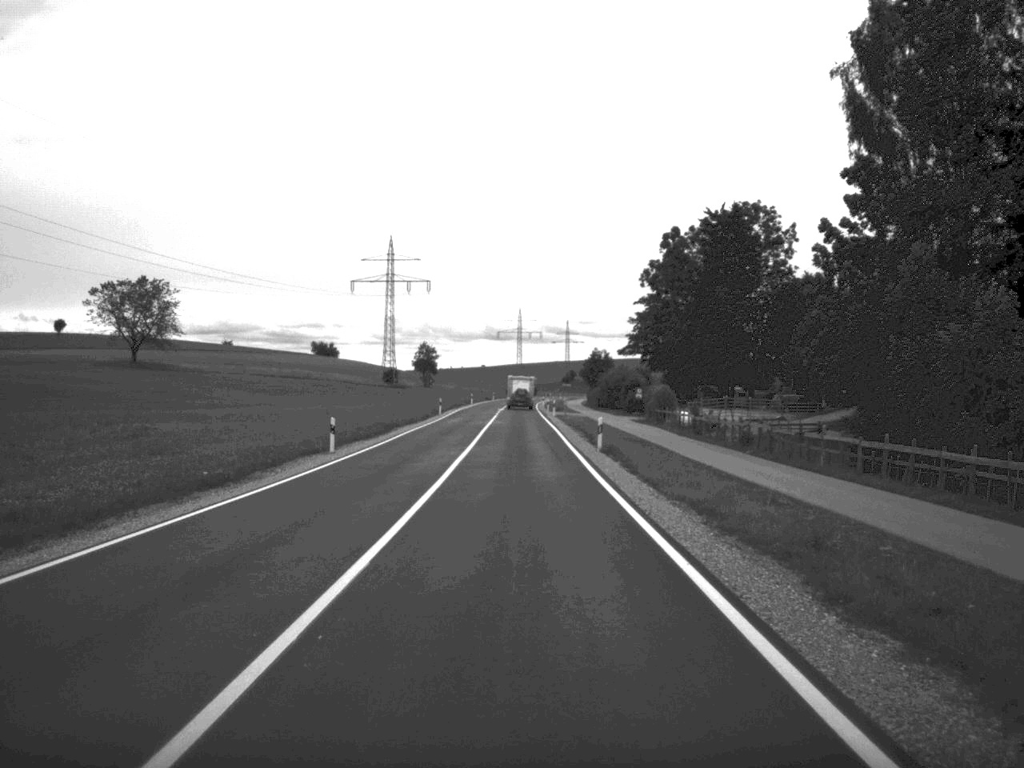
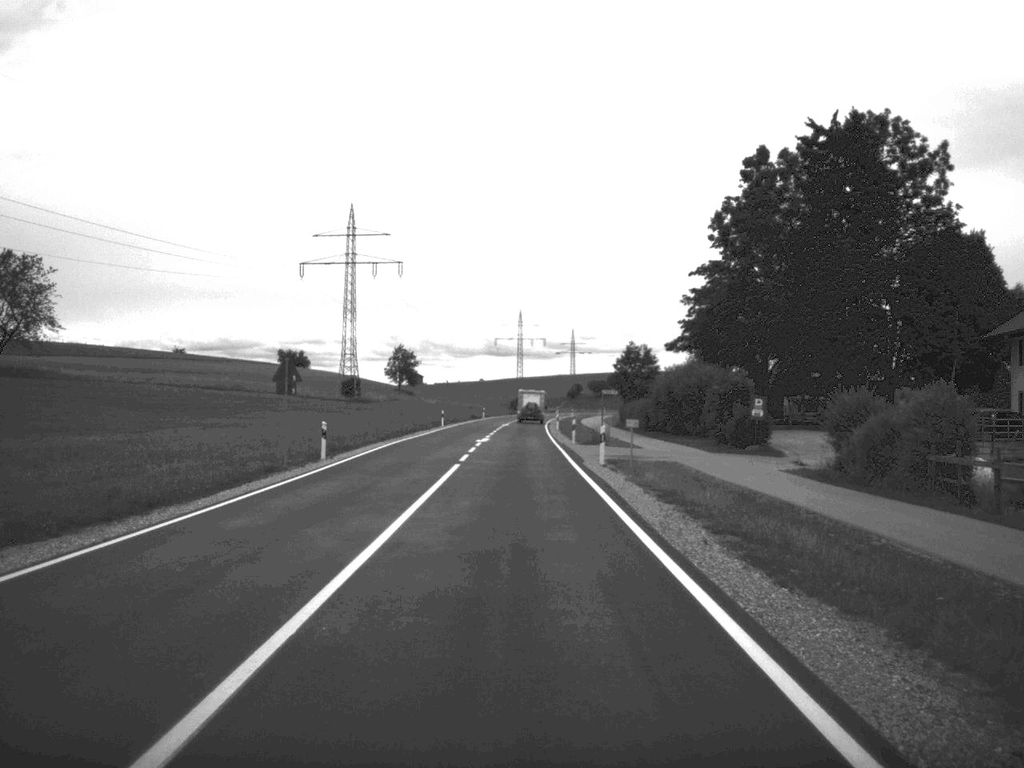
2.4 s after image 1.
(-0.1, +50.6) m; 0°
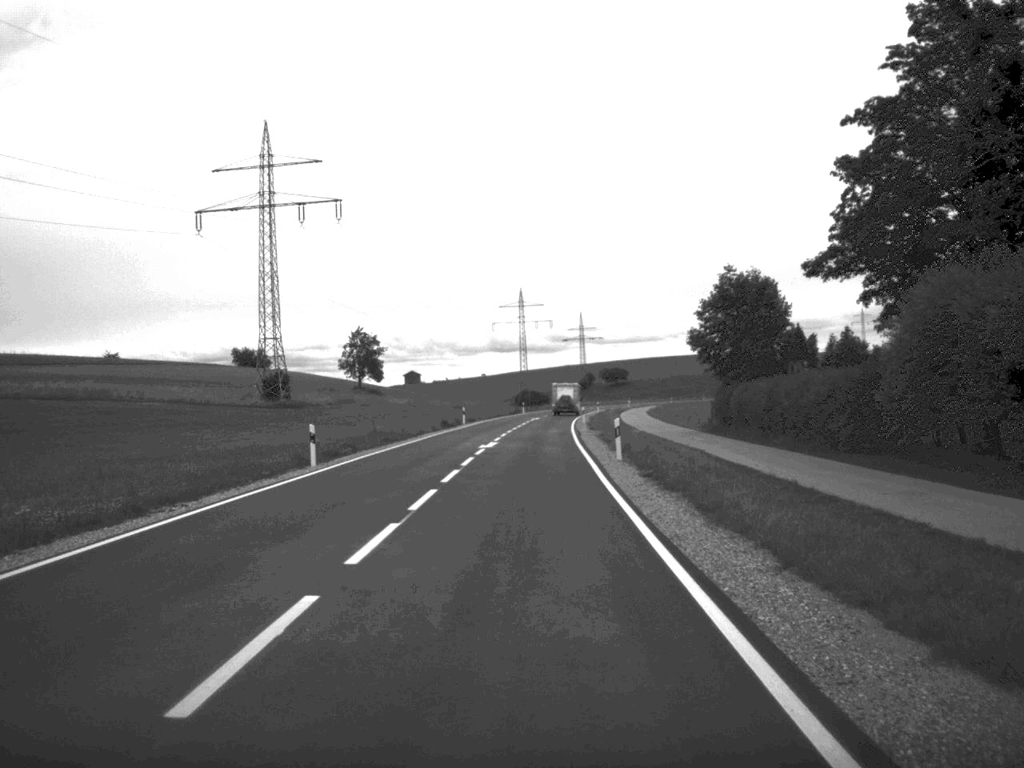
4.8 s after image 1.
(-0.1, +52.1) m; 0°
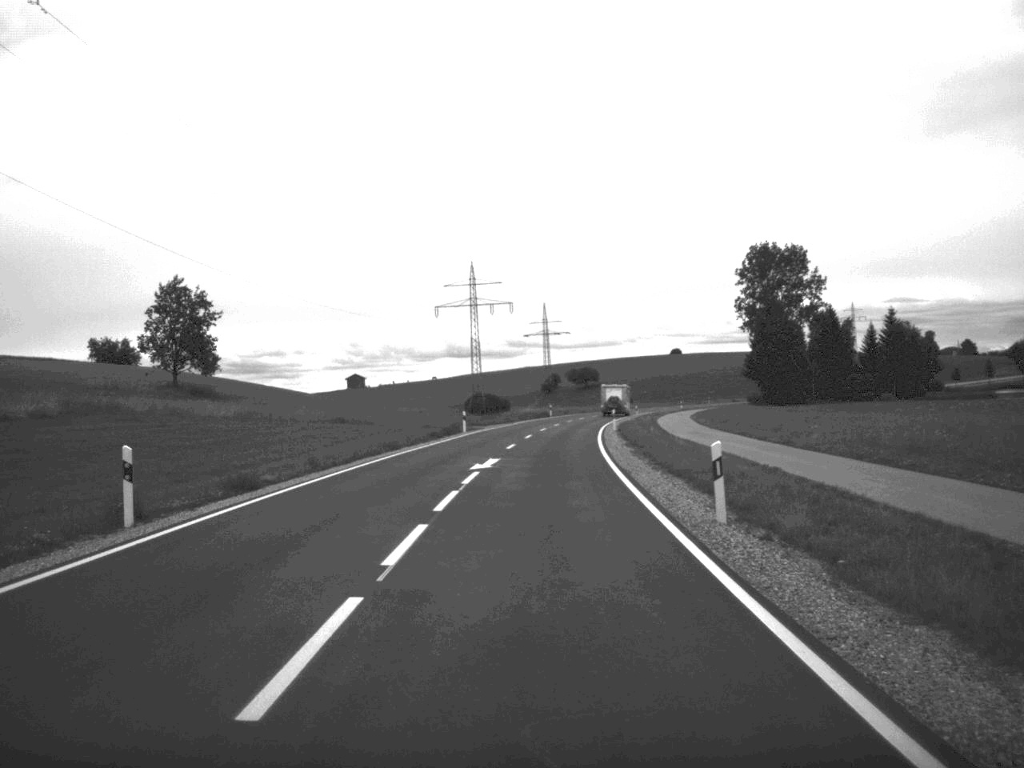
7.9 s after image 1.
(+0.6, +65.0) m; +2°
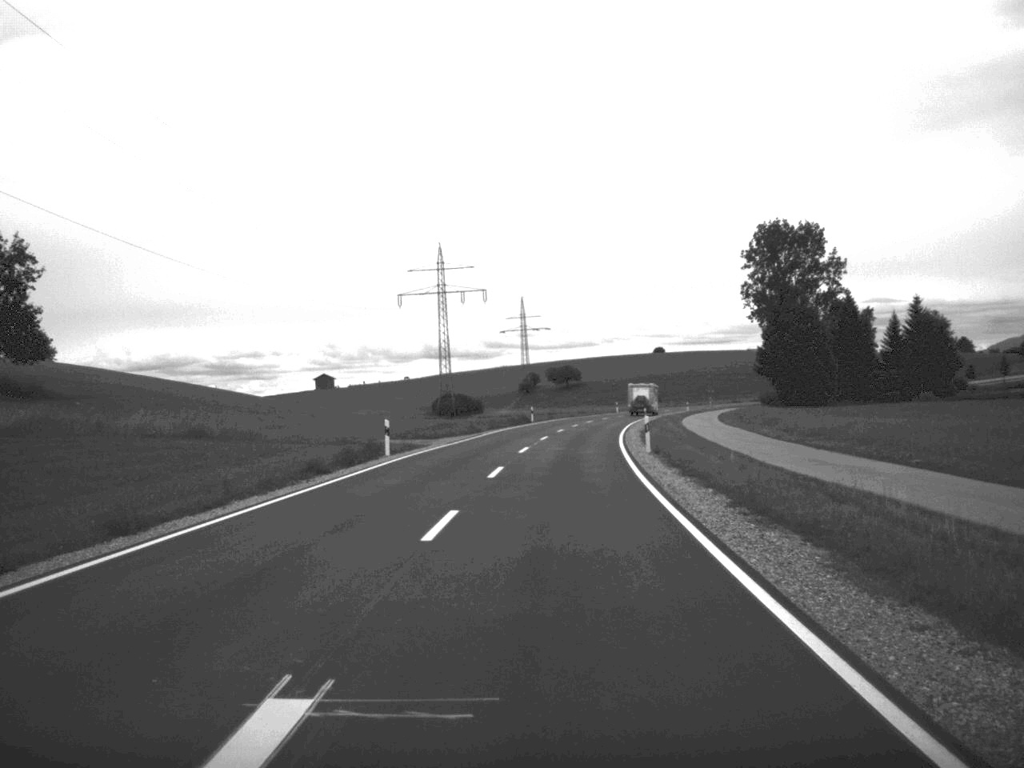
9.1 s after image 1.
(+0.2, +27.4) m; +1°
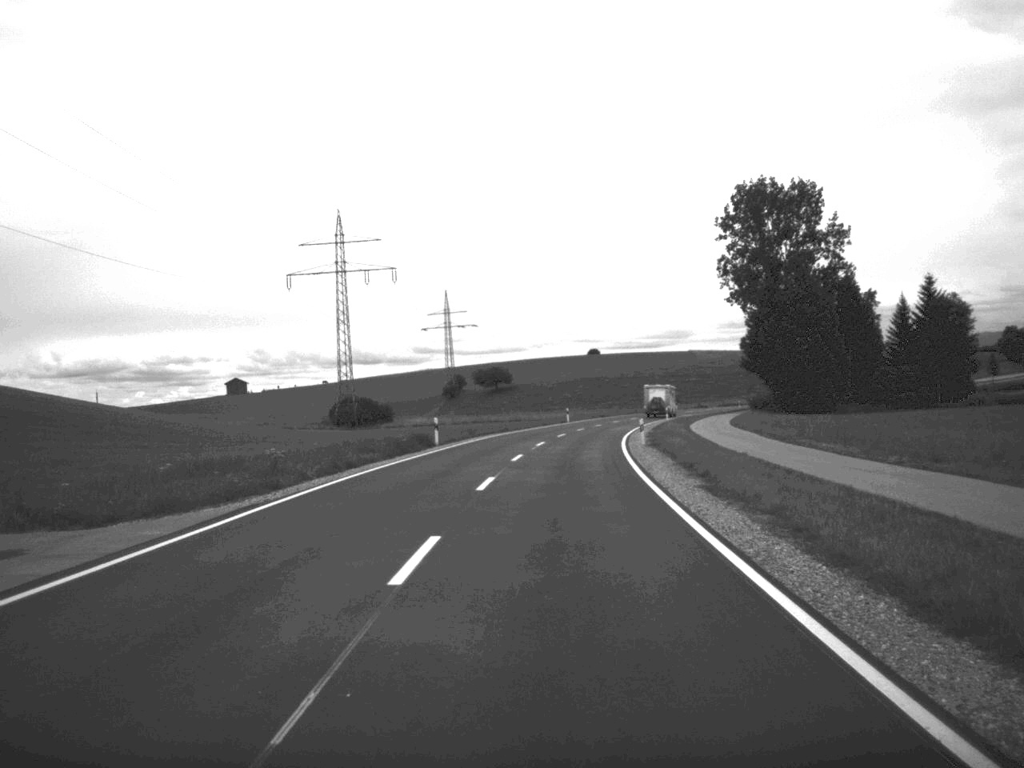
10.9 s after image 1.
(+1.0, +38.7) m; +3°
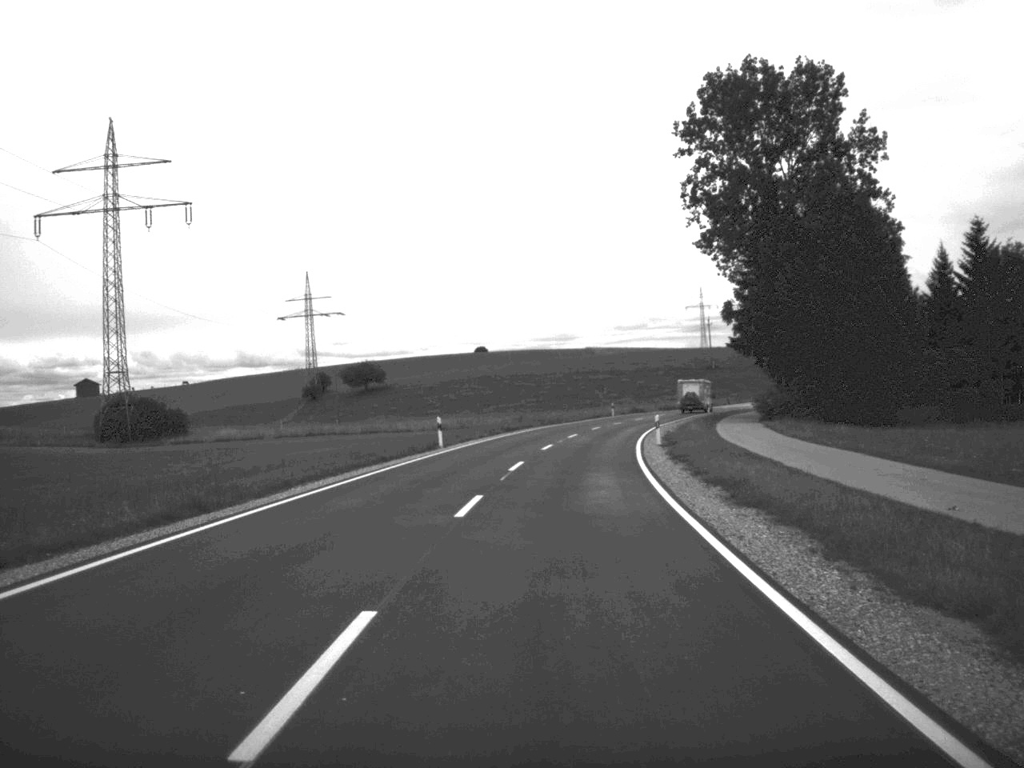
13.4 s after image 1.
(+2.0, +52.6) m; +5°
